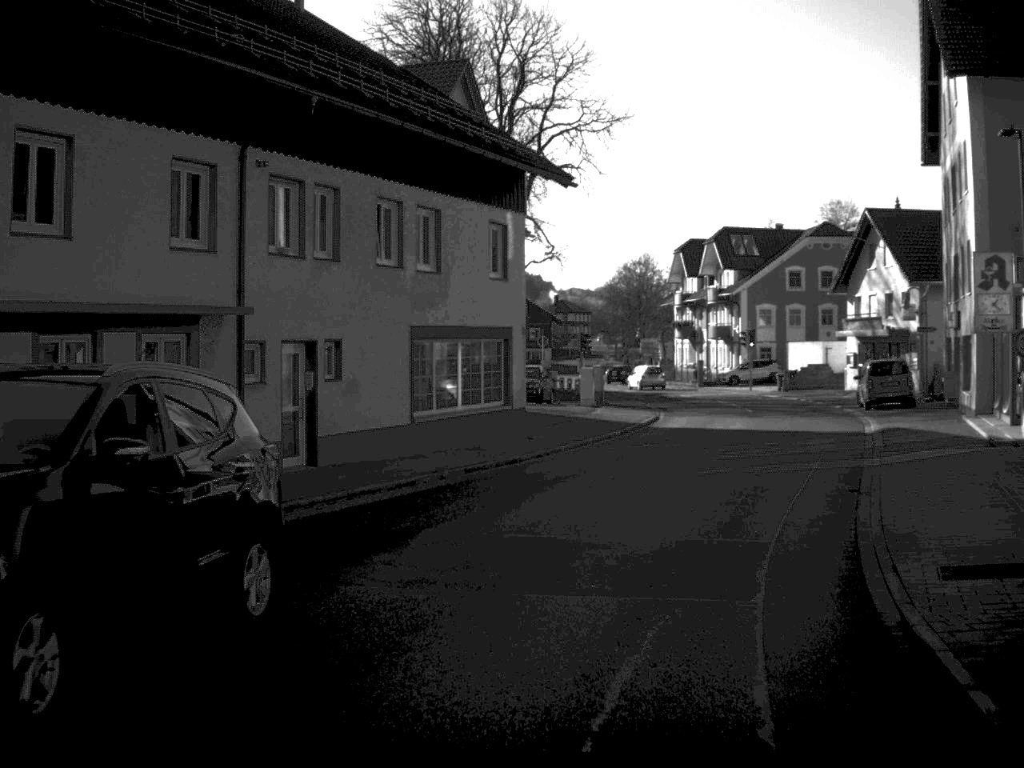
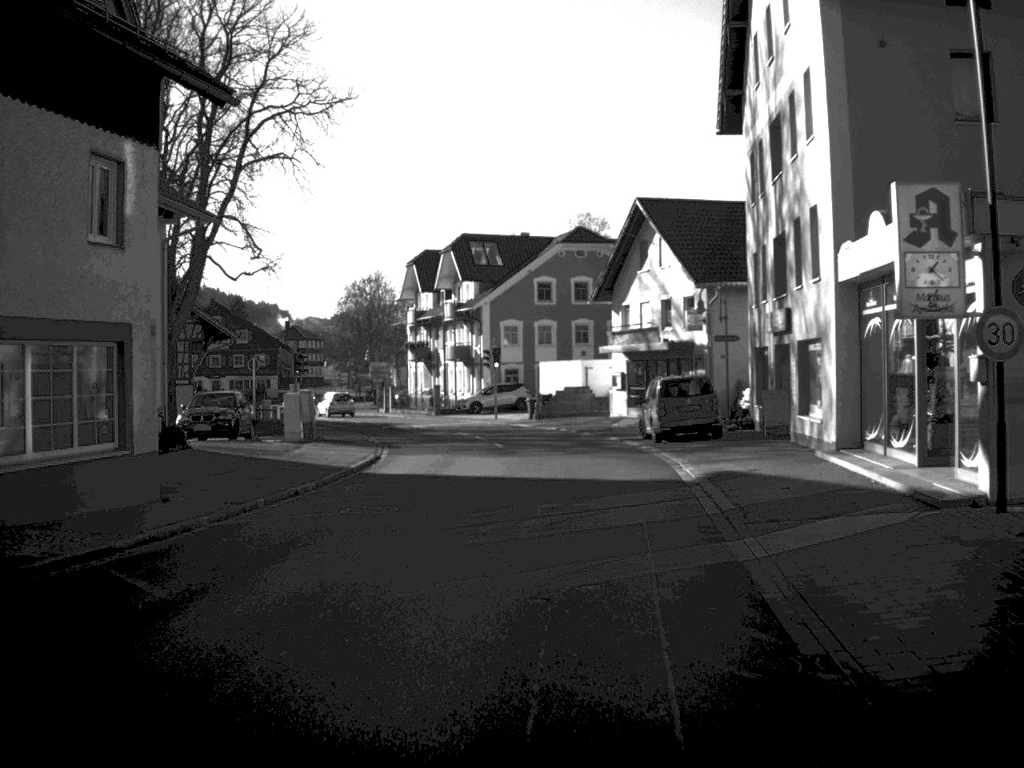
(+1.2, +10.4) m; +11°
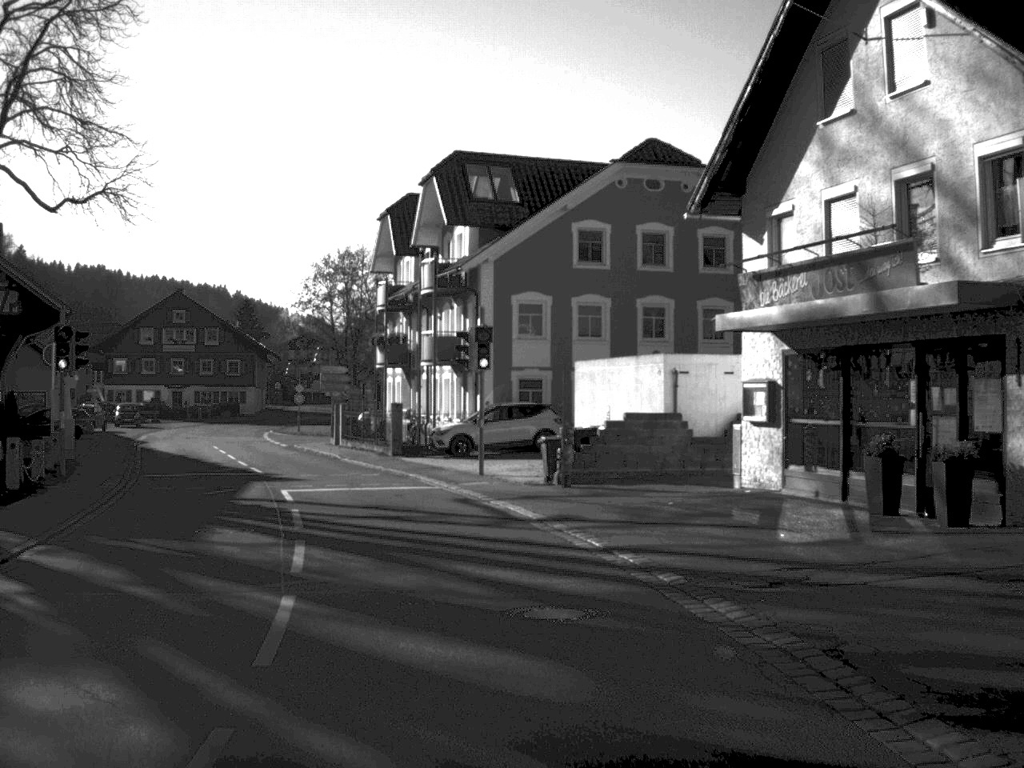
(+0.7, +30.8) m; -3°
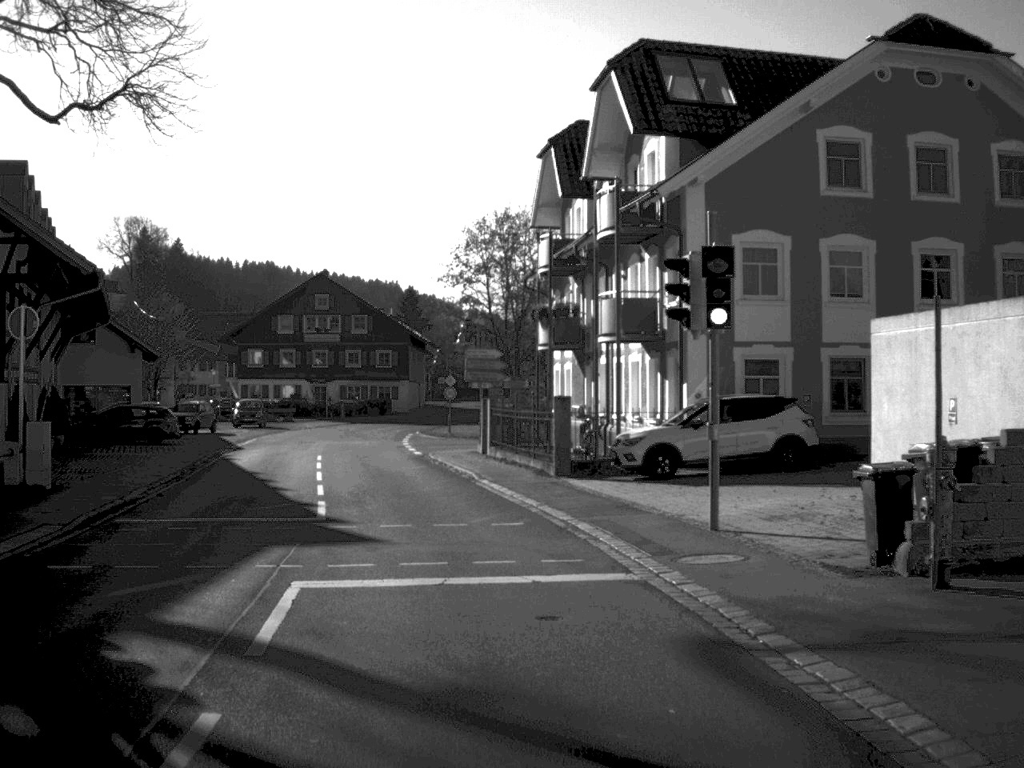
(-0.9, +13.5) m; -8°
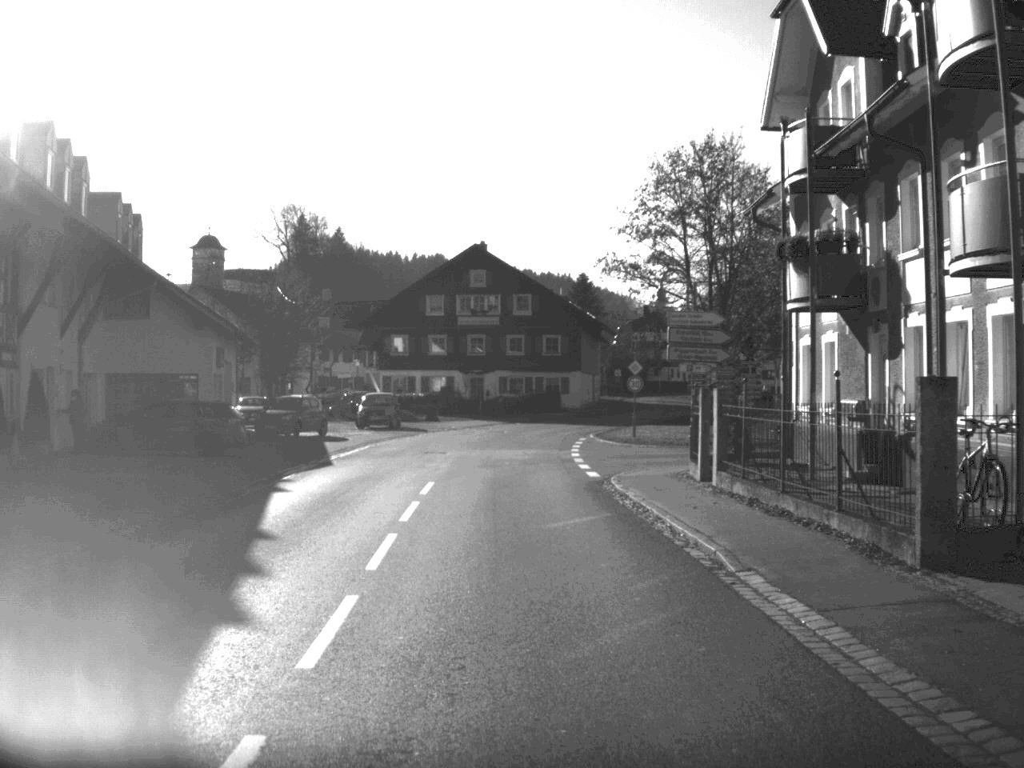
(-1.1, +15.4) m; -8°
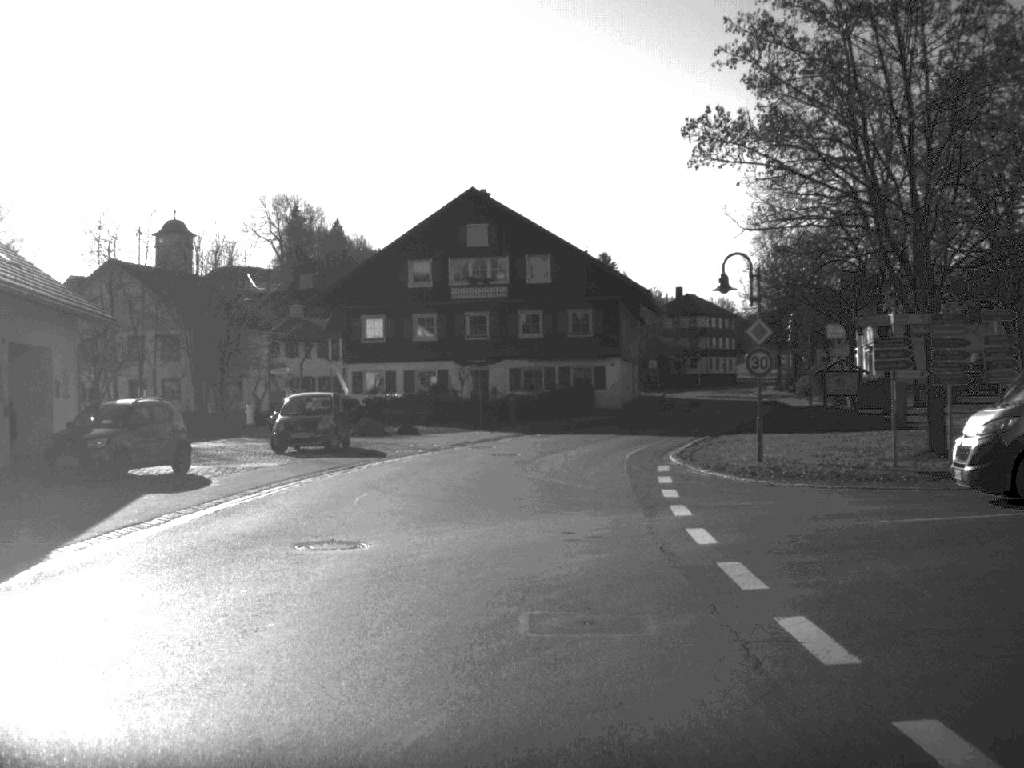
(-0.3, +22.5) m; 0°
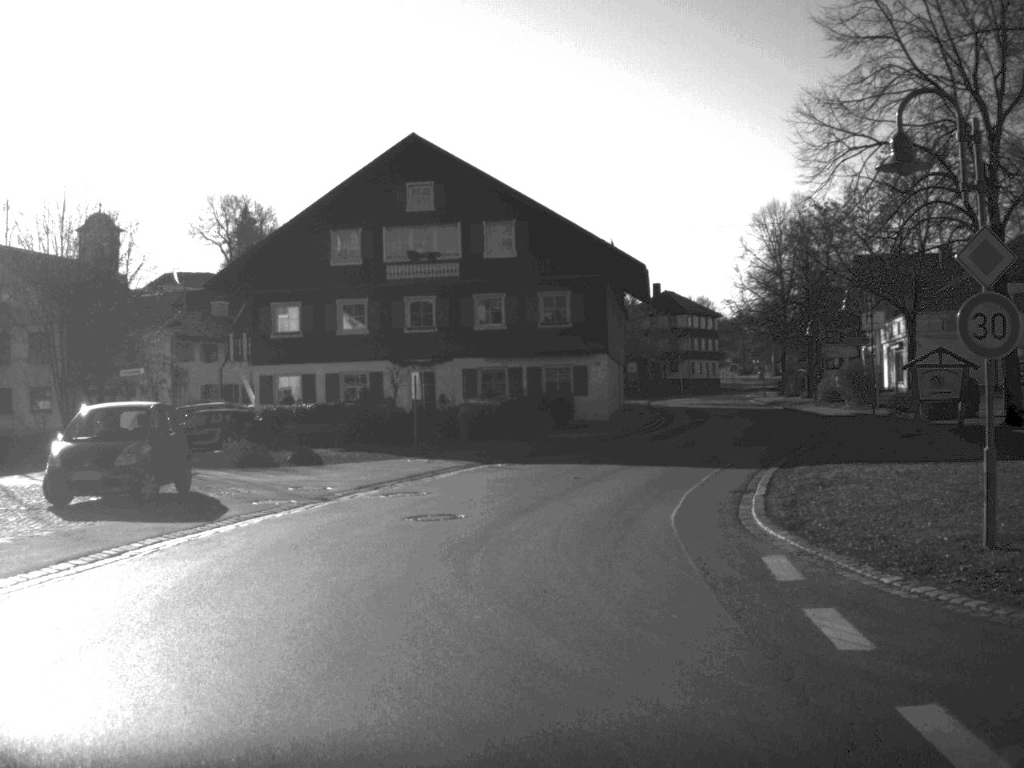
(+0.1, +14.5) m; +2°
